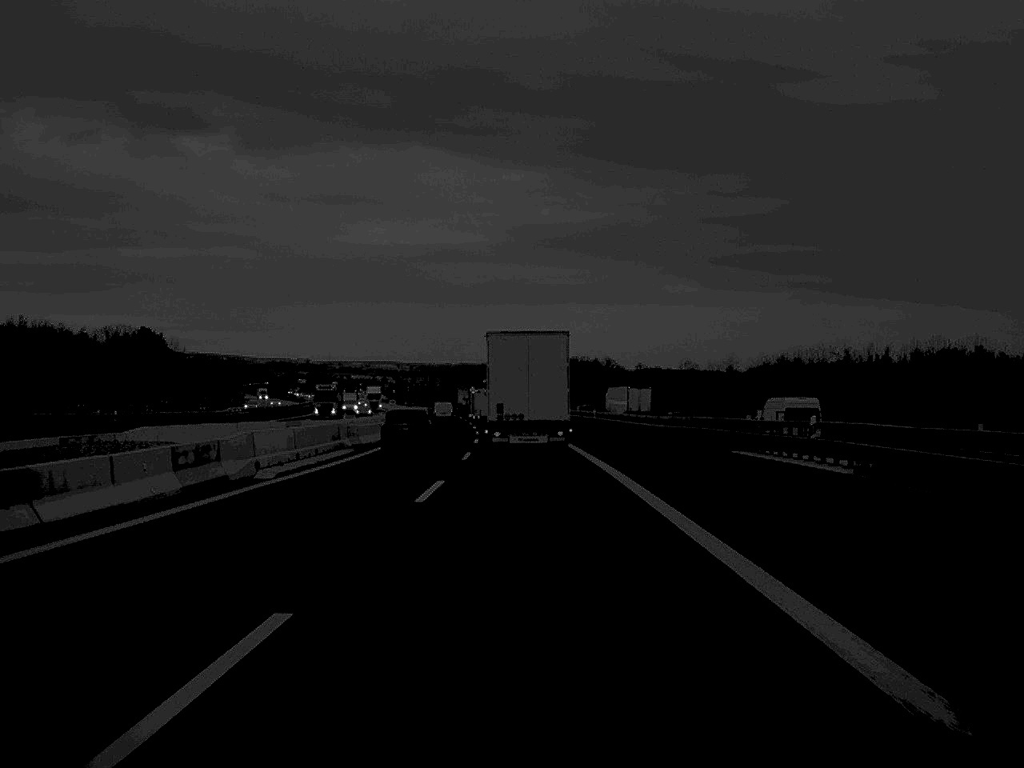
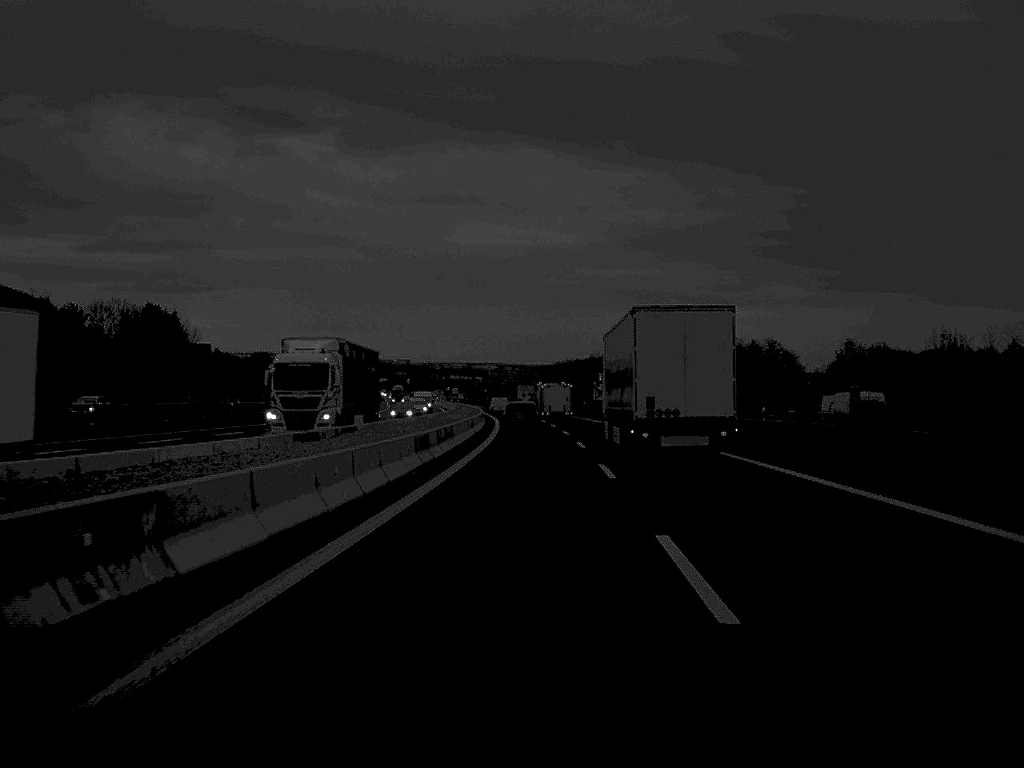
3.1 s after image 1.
(-4.2, +84.0) m; -4°
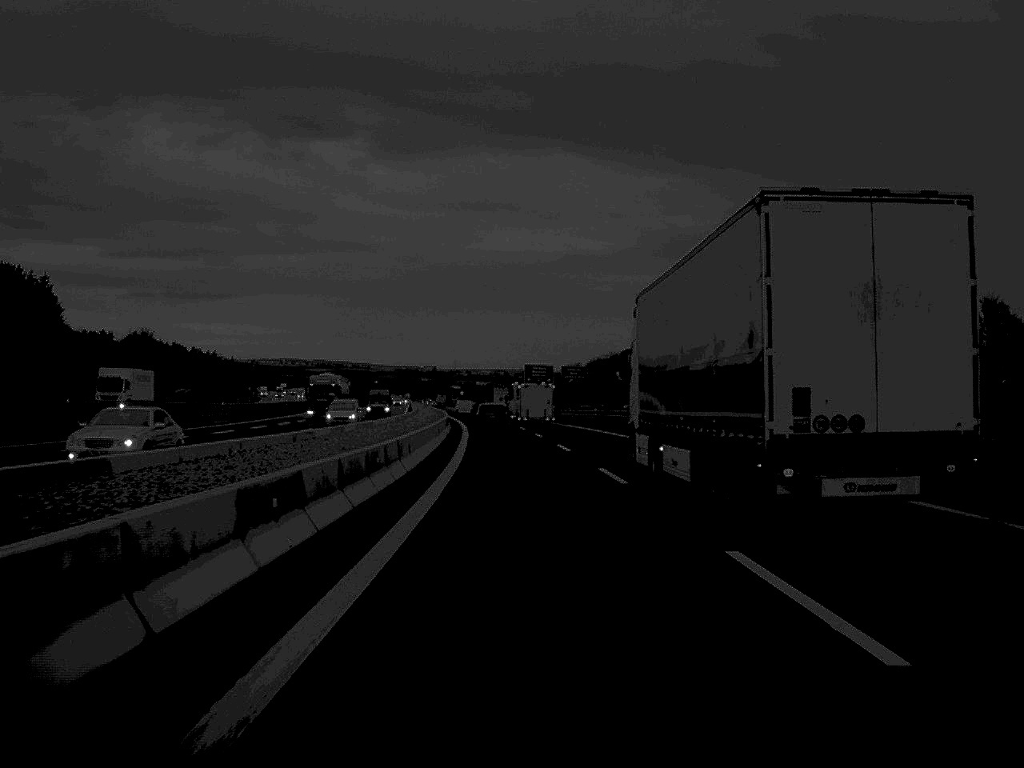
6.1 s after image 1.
(-0.5, +91.1) m; -1°
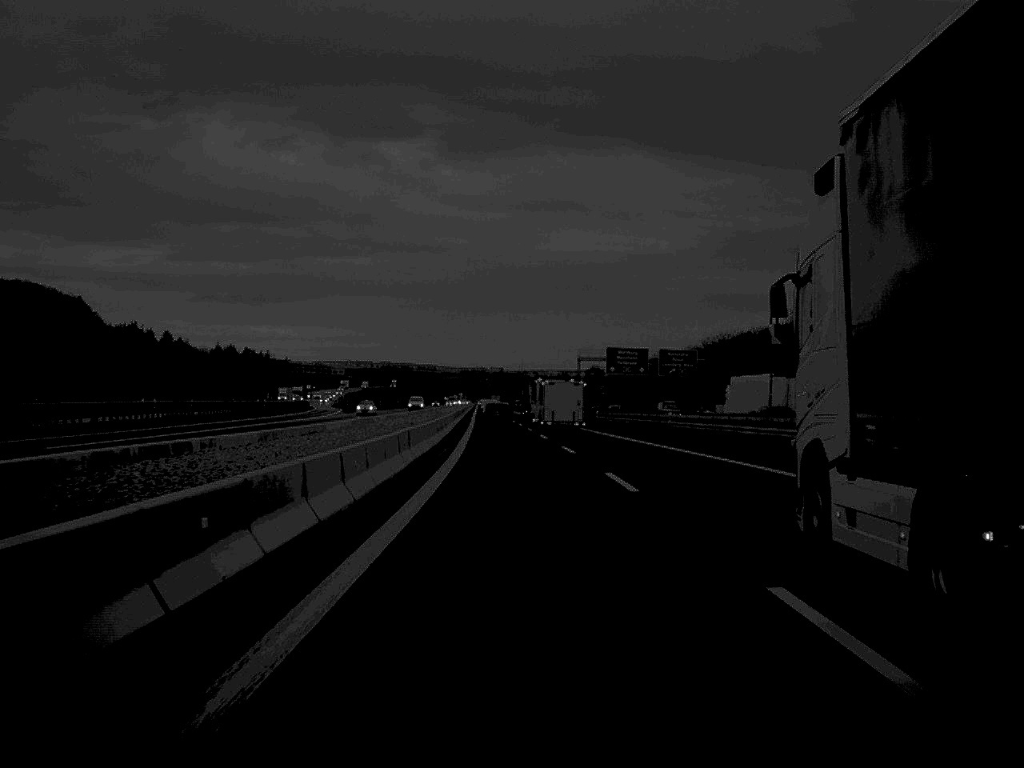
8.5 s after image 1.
(-1.8, +74.0) m; -3°
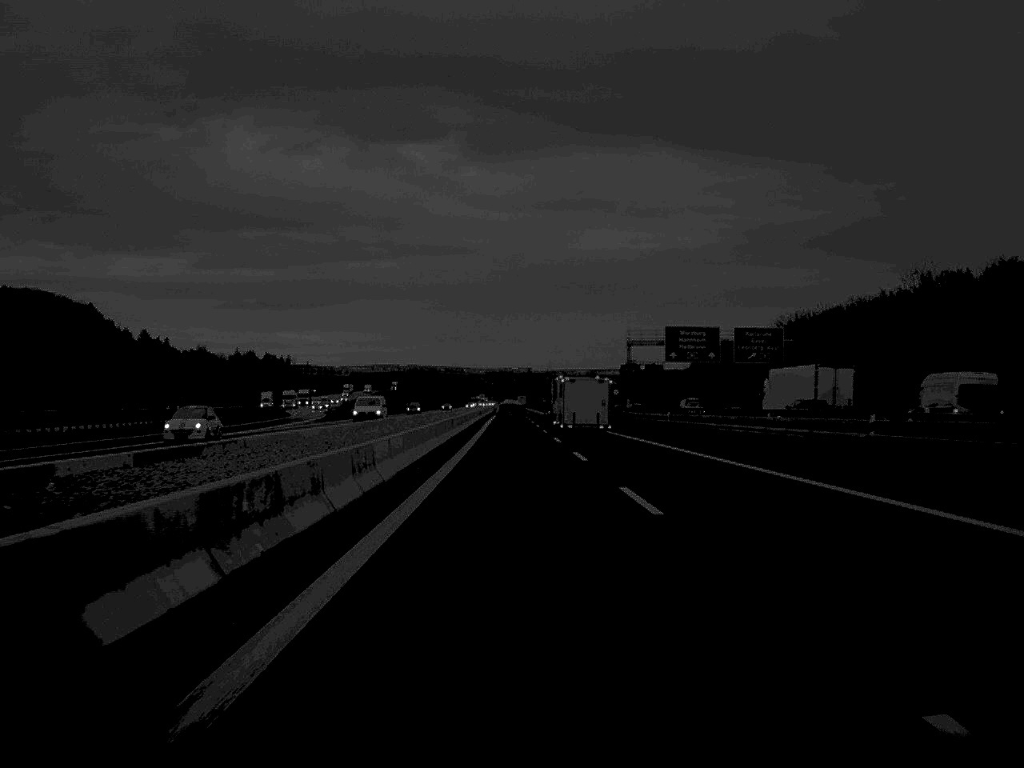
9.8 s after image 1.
(-0.5, +40.1) m; -1°
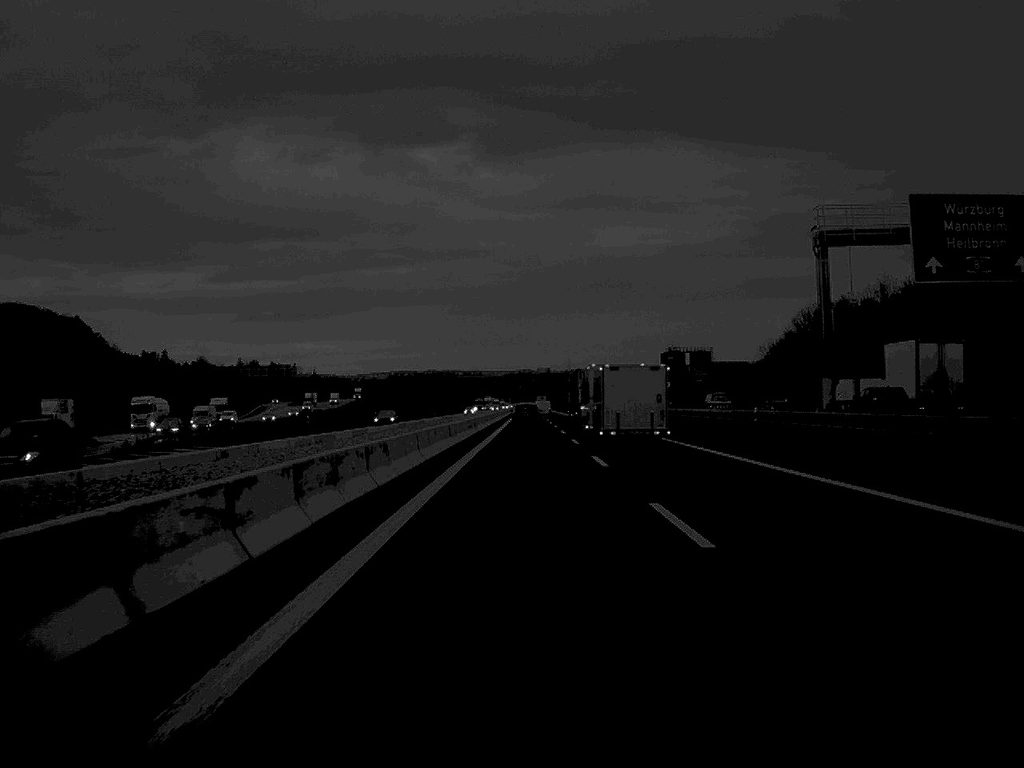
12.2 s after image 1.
(-0.8, +75.8) m; -1°
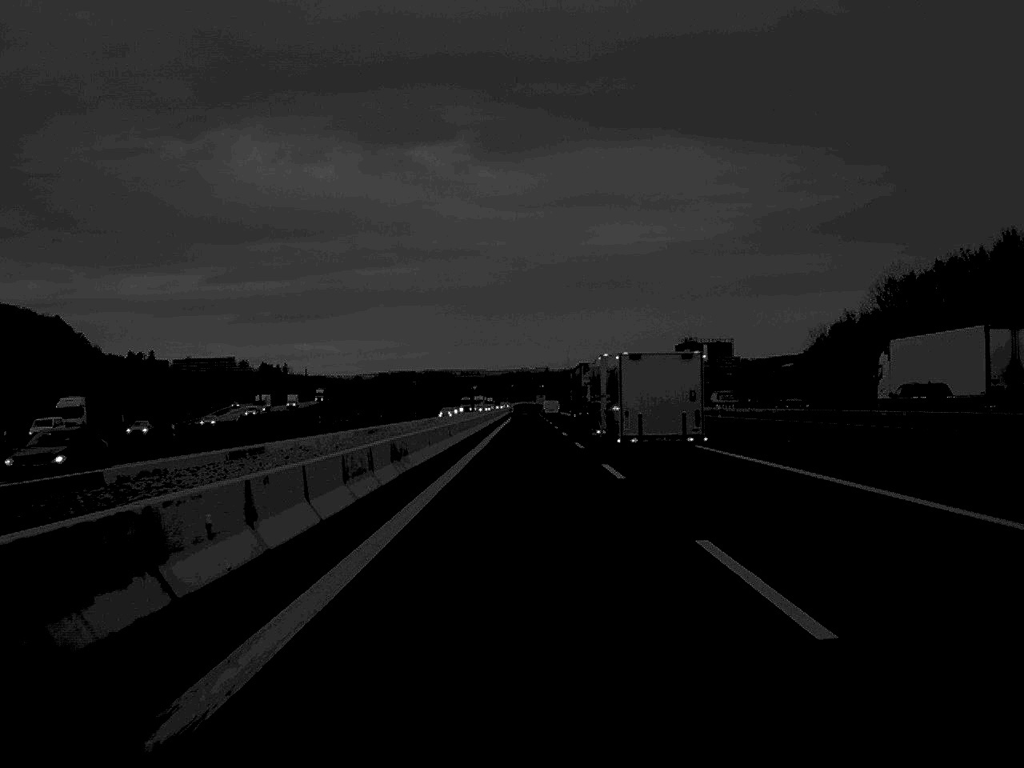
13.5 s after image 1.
(0.0, +41.0) m; 0°
